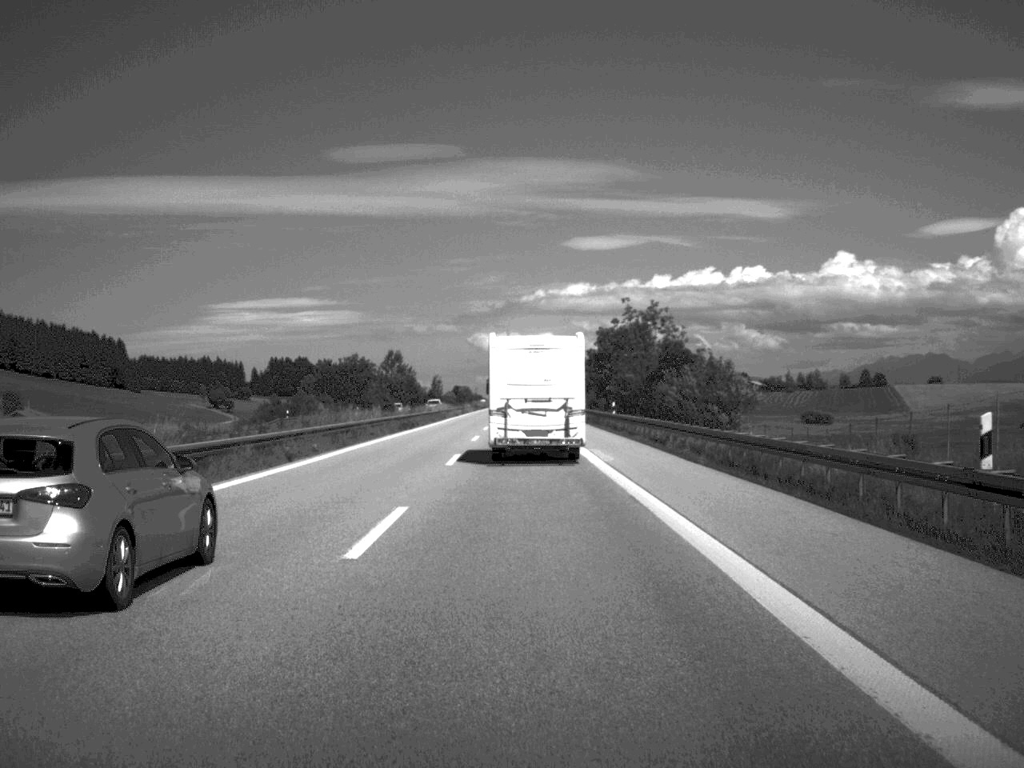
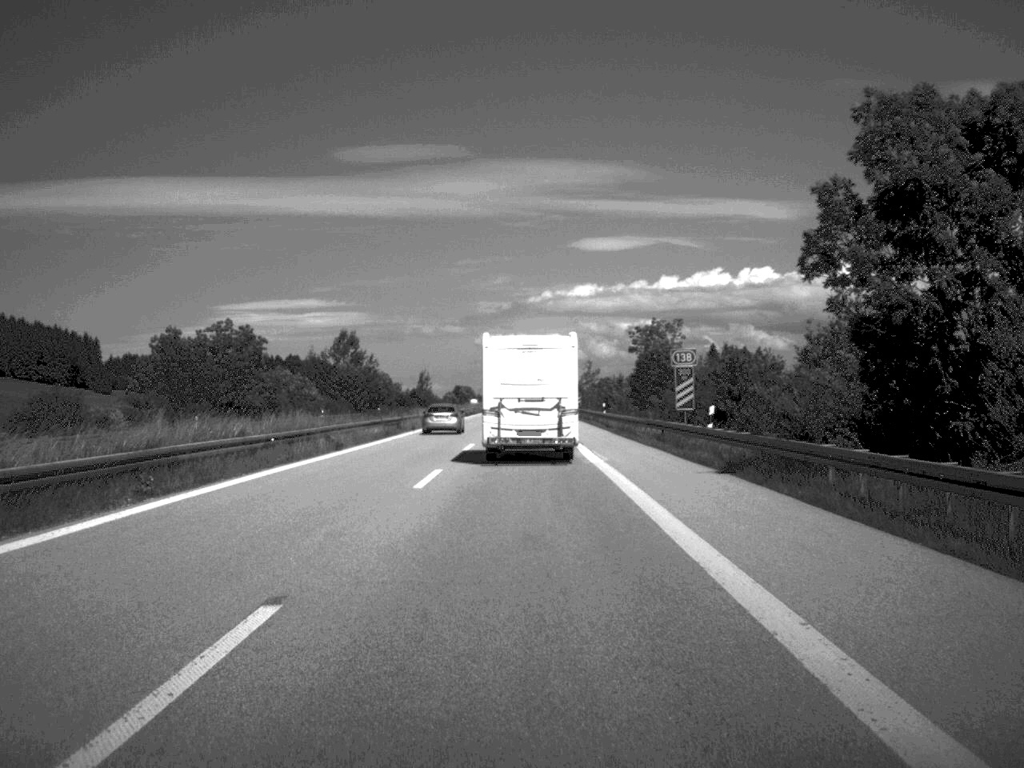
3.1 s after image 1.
(-0.5, +79.1) m; -1°
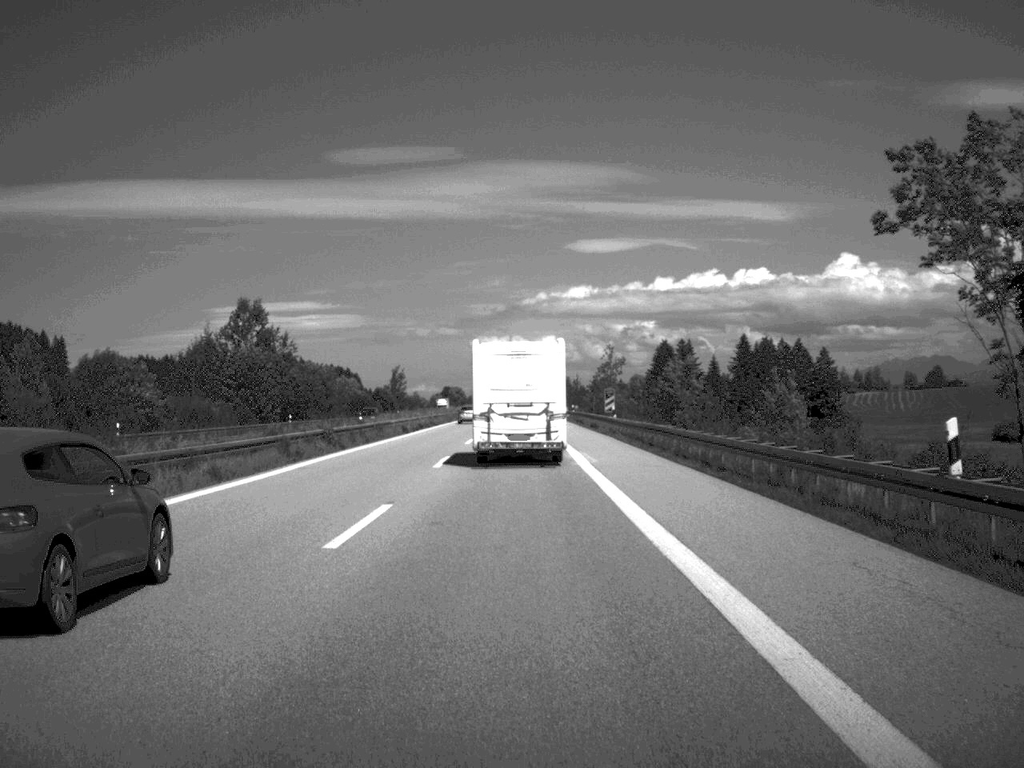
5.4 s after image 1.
(0.0, +61.3) m; 0°
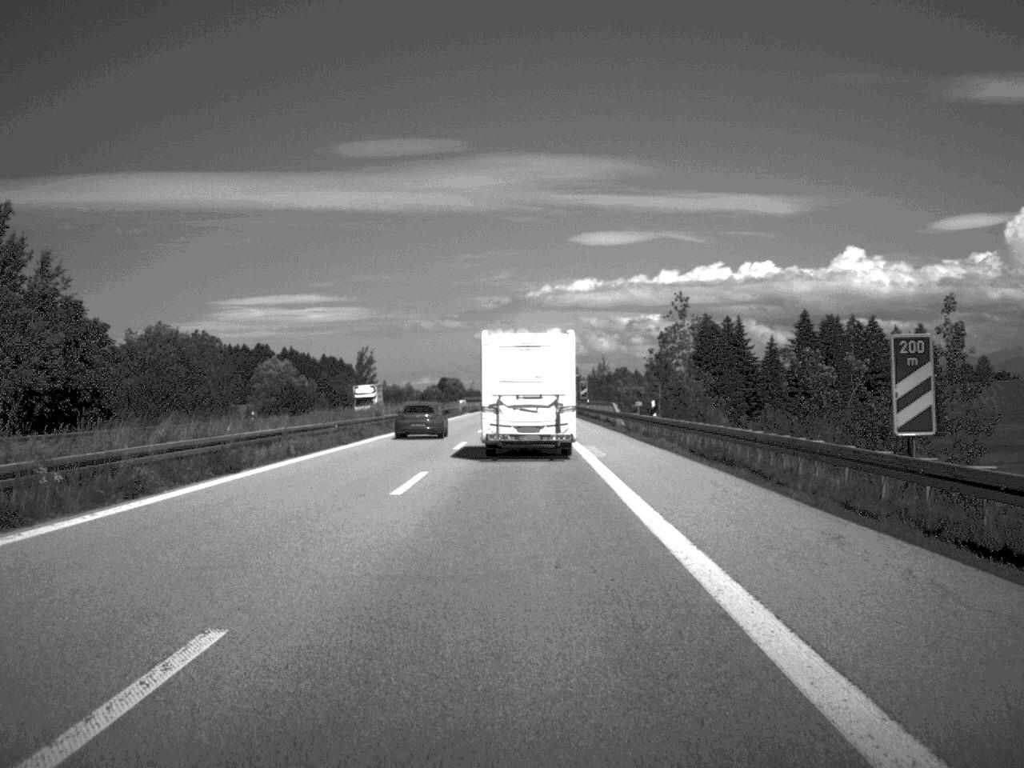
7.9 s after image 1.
(-0.4, +64.4) m; 0°
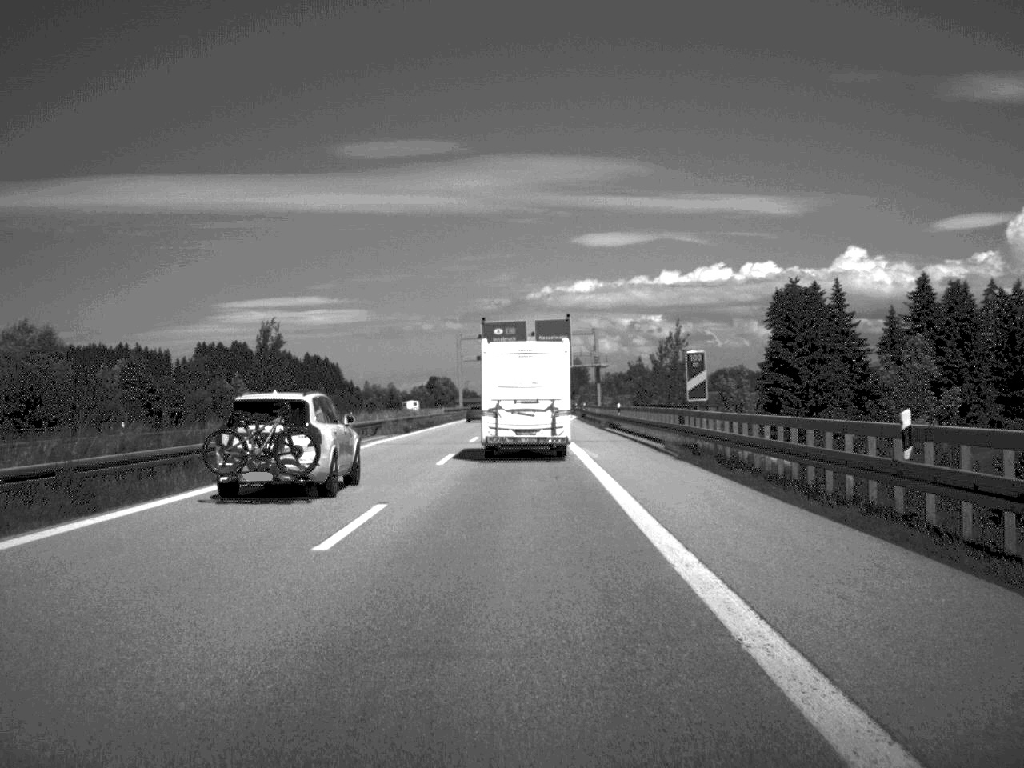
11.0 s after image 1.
(-0.1, +77.6) m; 0°
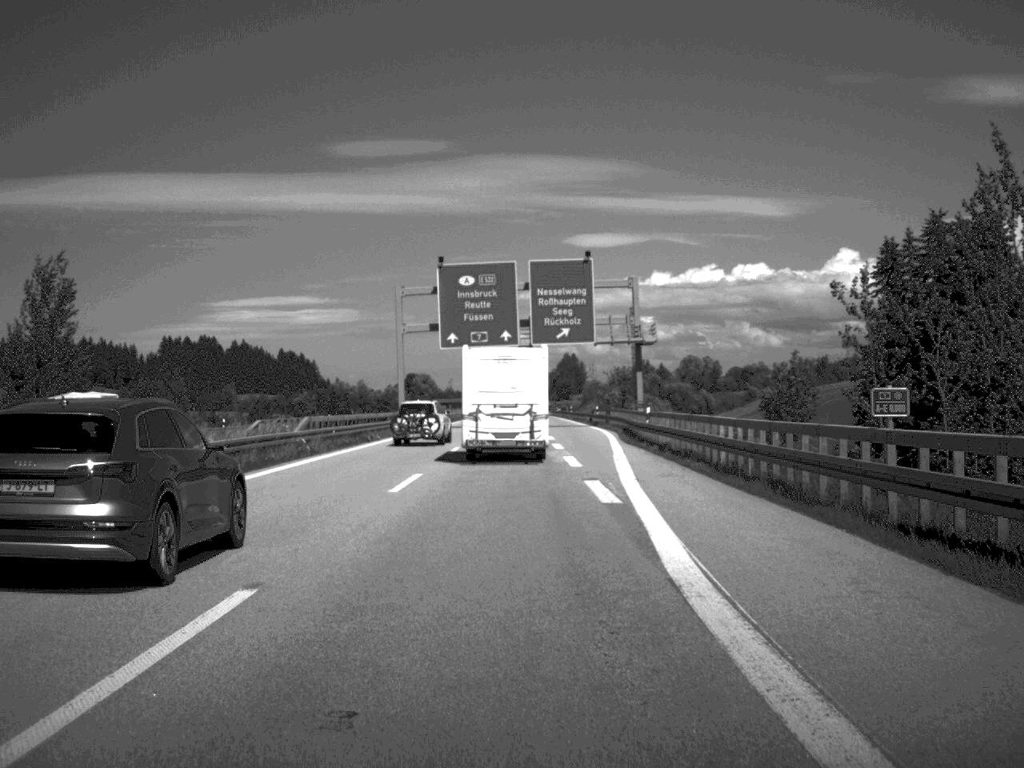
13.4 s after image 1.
(+0.1, +61.8) m; 0°
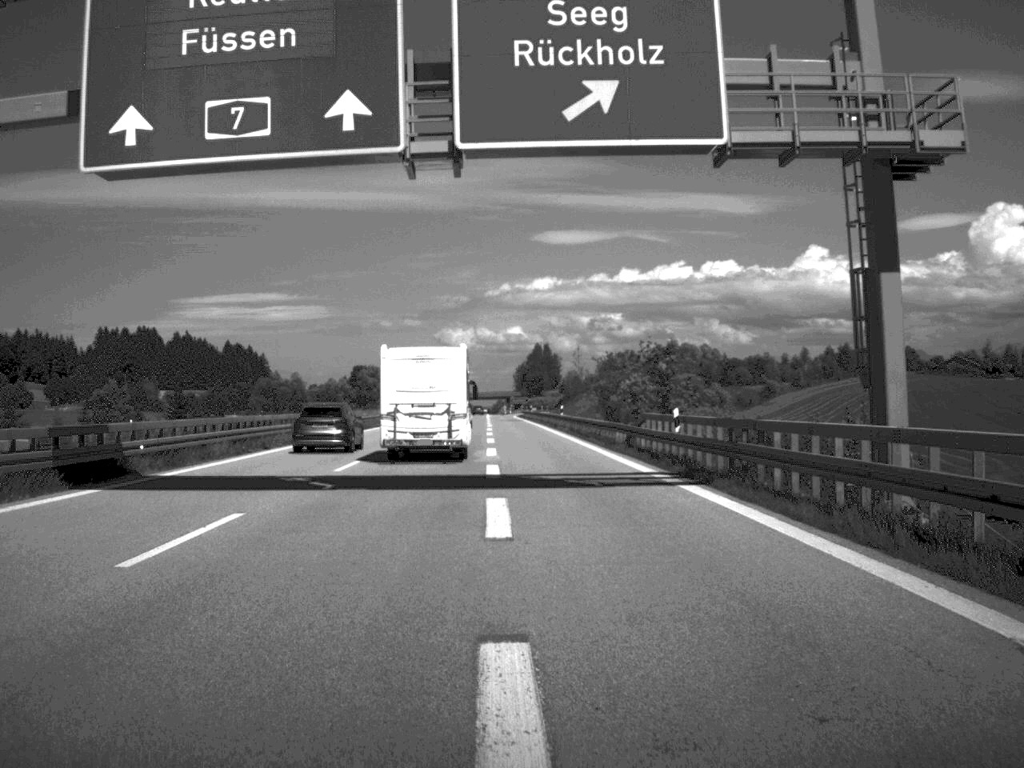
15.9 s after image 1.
(+0.8, +64.3) m; +1°
